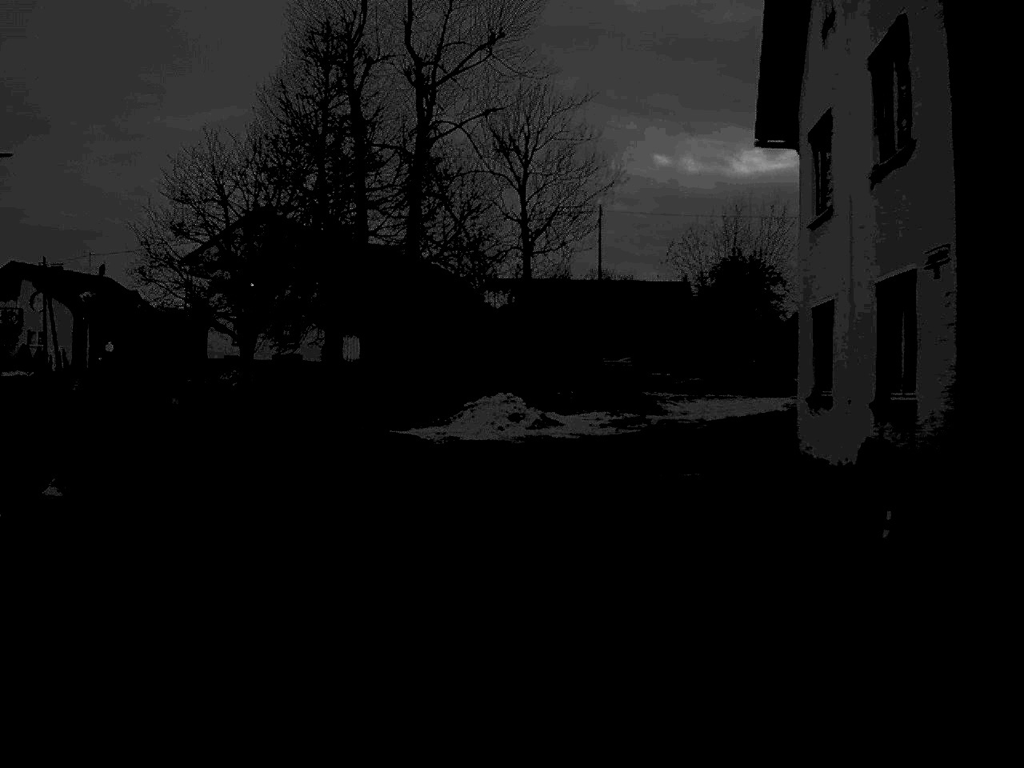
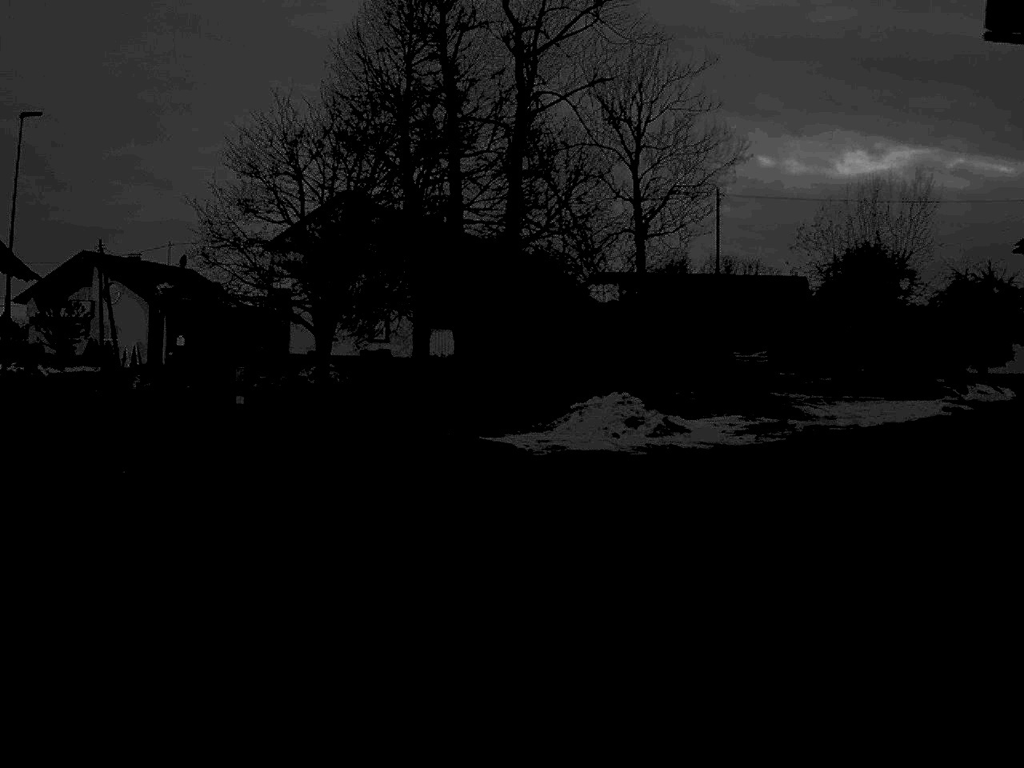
(-0.3, +6.5) m; -5°
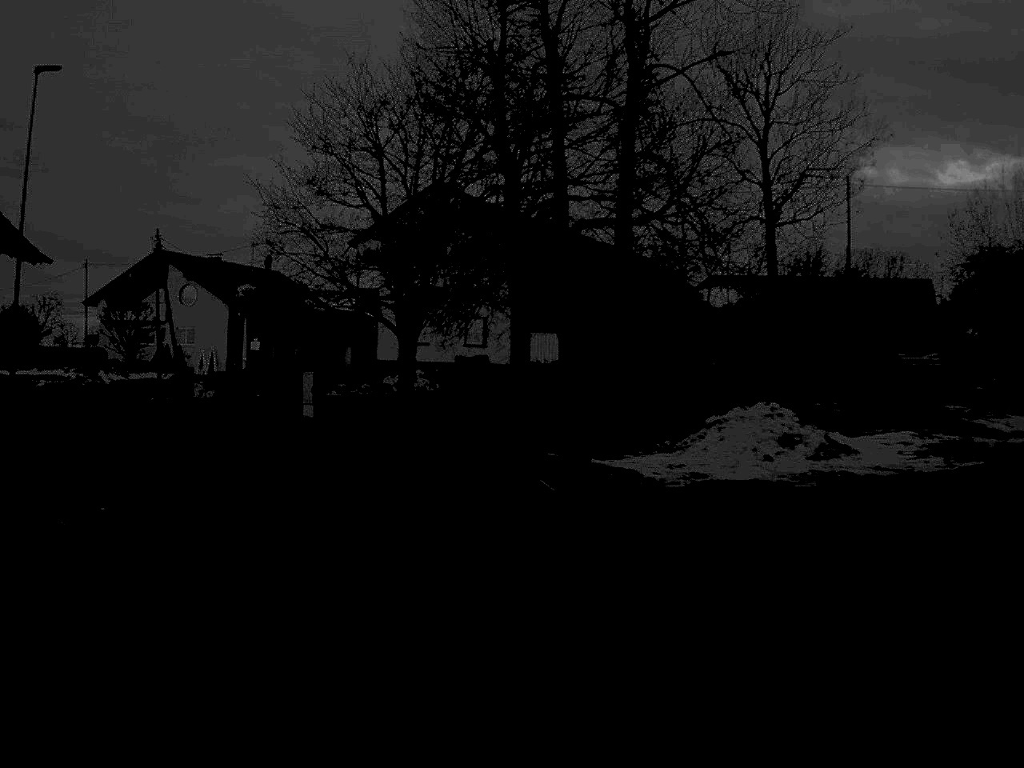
(-0.3, +6.7) m; -5°
